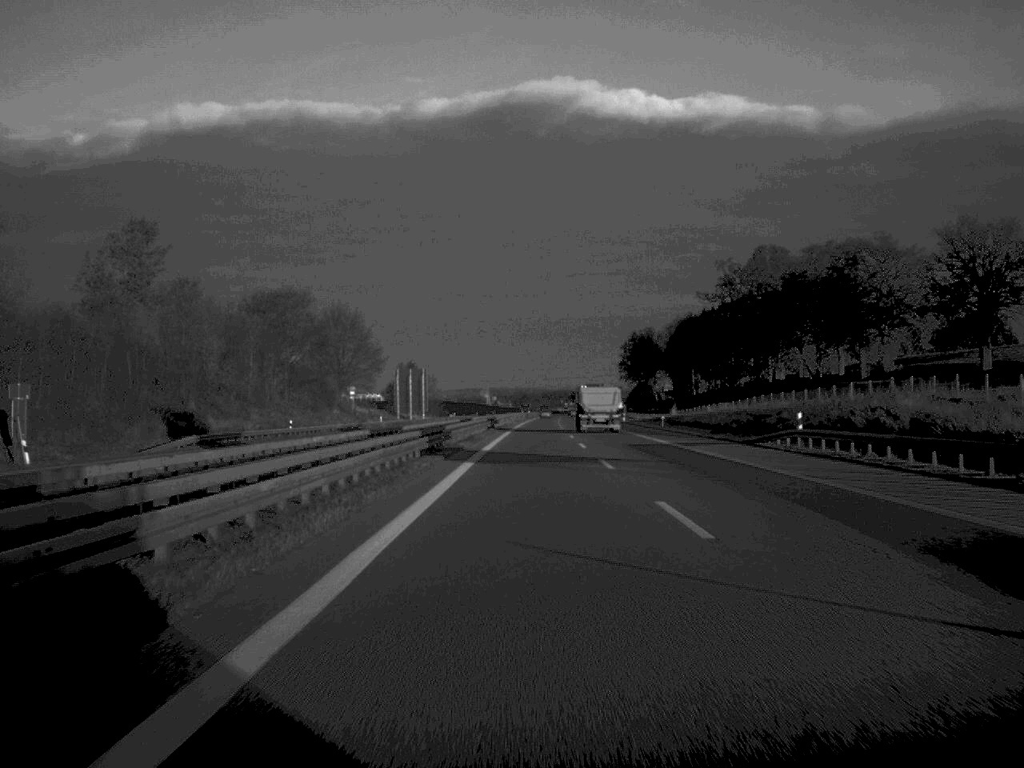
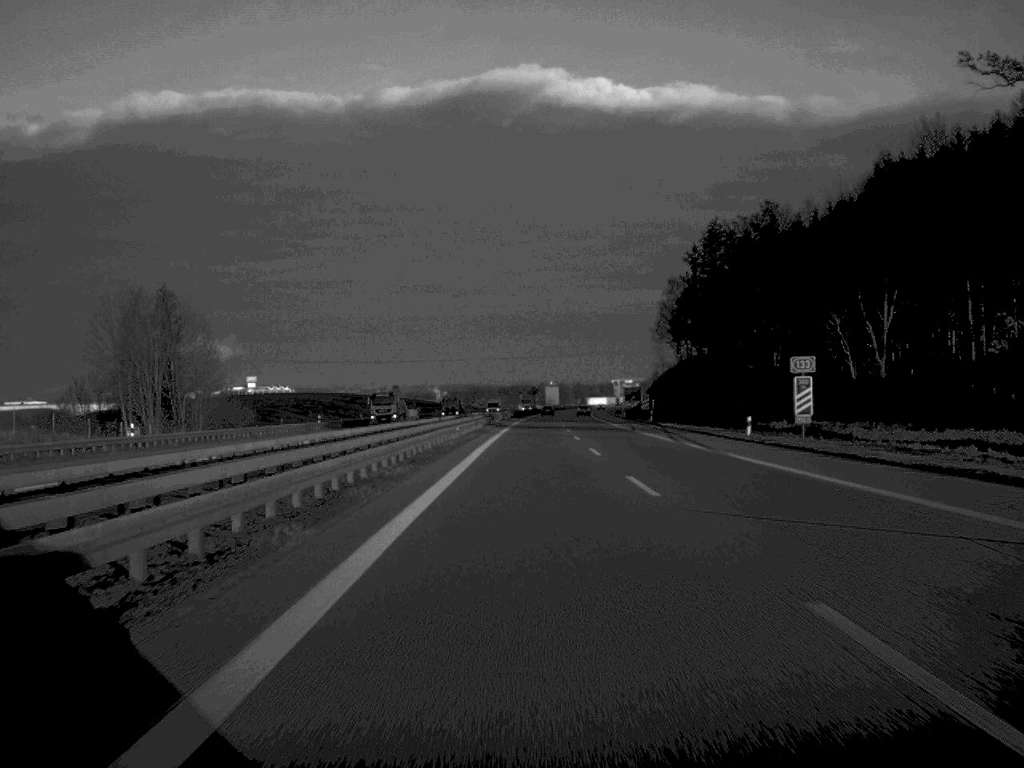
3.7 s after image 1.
(+2.6, +190.2) m; +2°
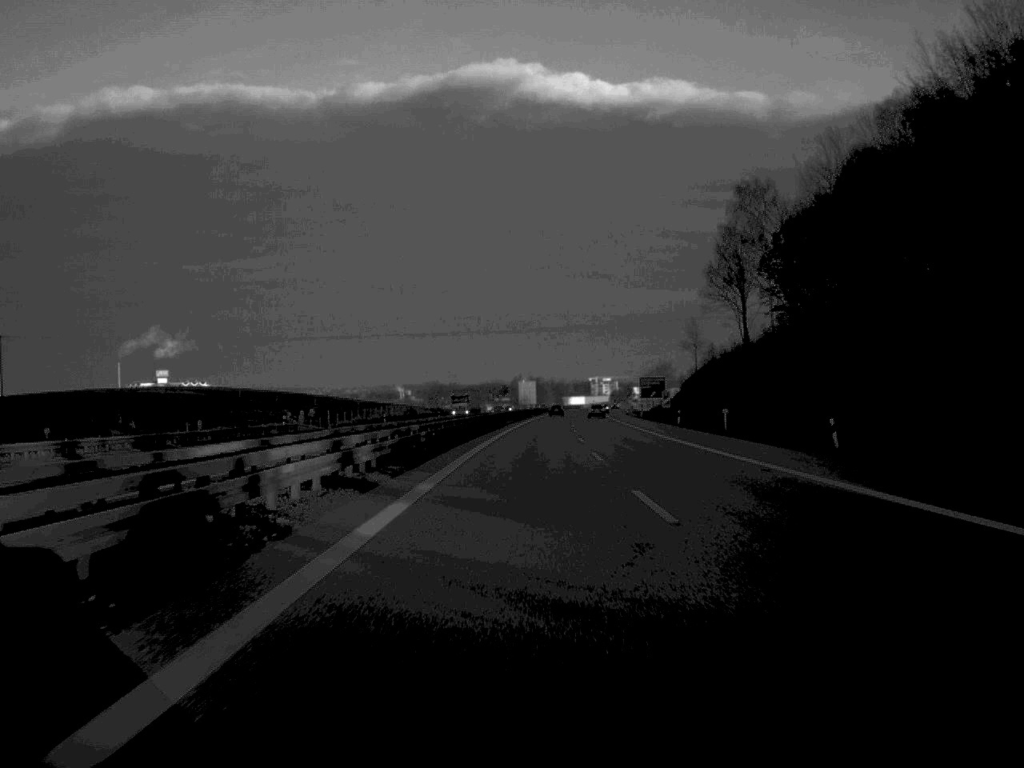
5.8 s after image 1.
(+1.1, +113.3) m; +1°
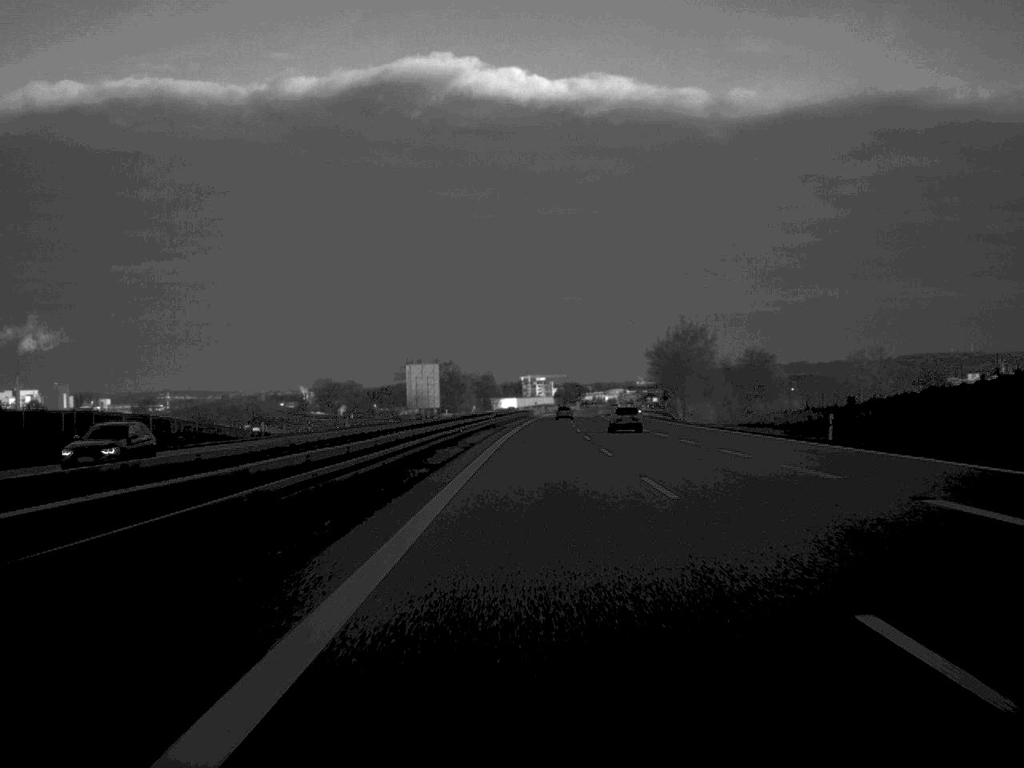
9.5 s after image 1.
(+5.3, +192.5) m; +3°
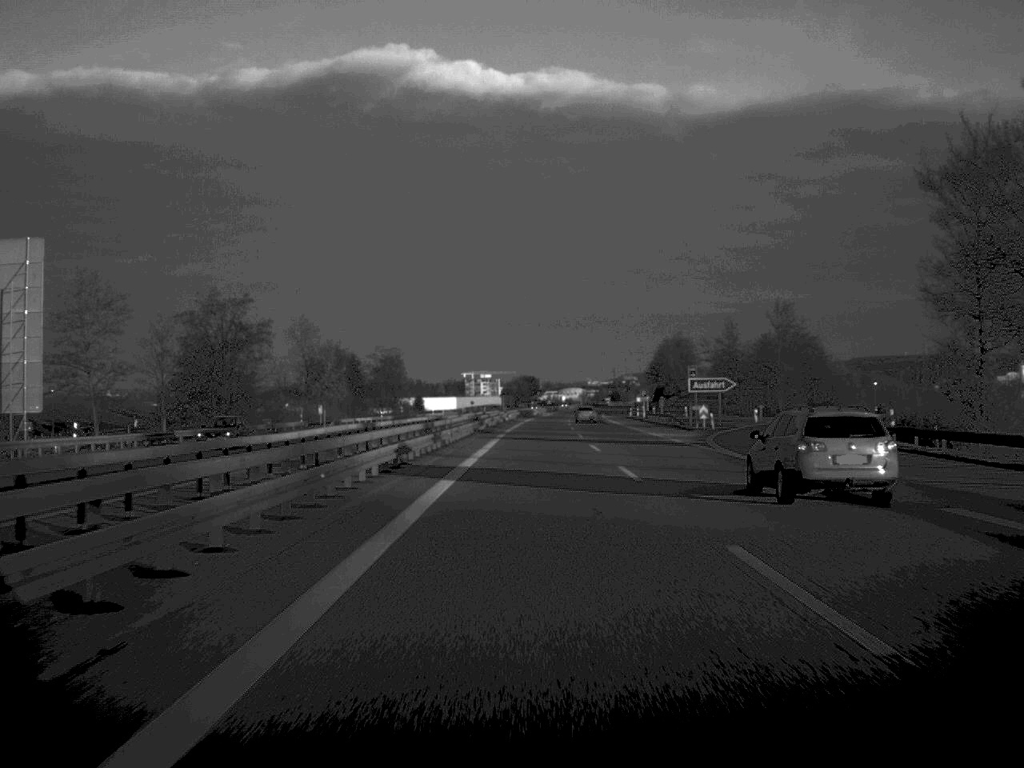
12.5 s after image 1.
(+3.3, +156.9) m; +2°
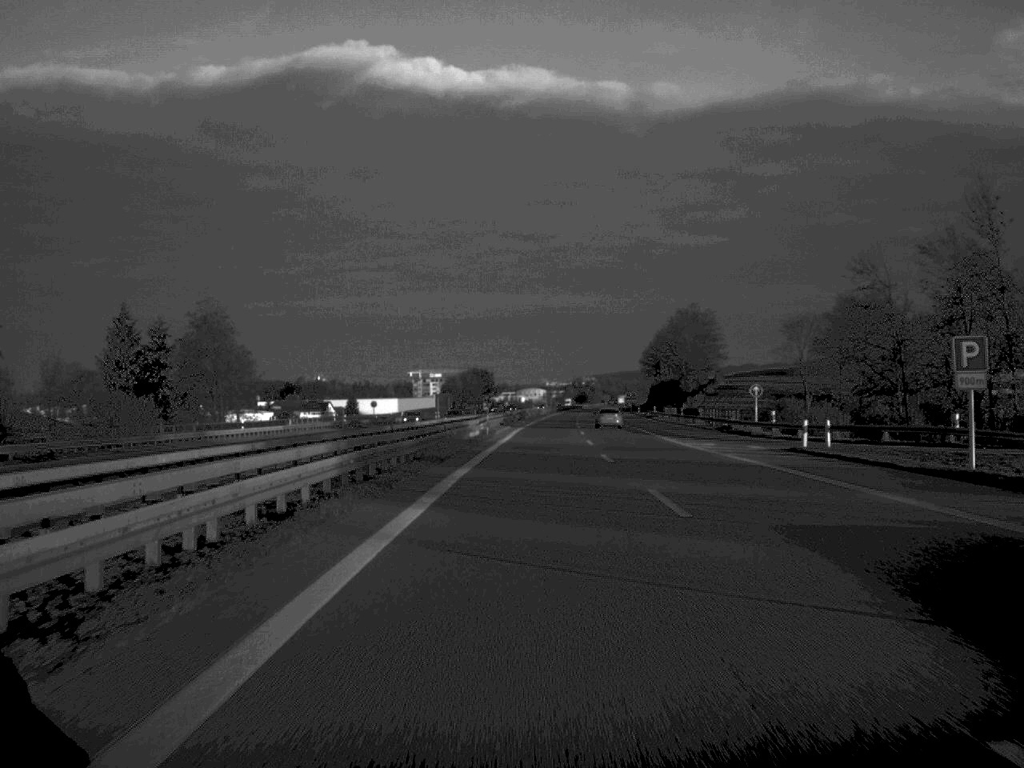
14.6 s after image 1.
(+1.7, +115.0) m; +2°
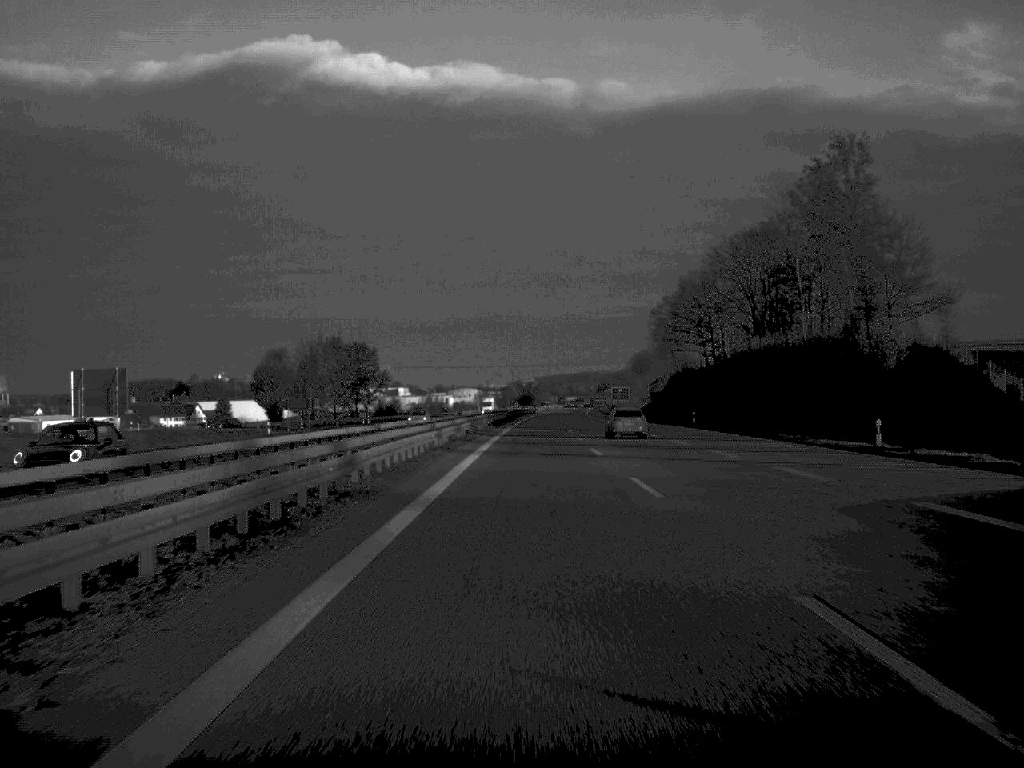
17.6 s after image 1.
(+4.2, +157.6) m; +3°
